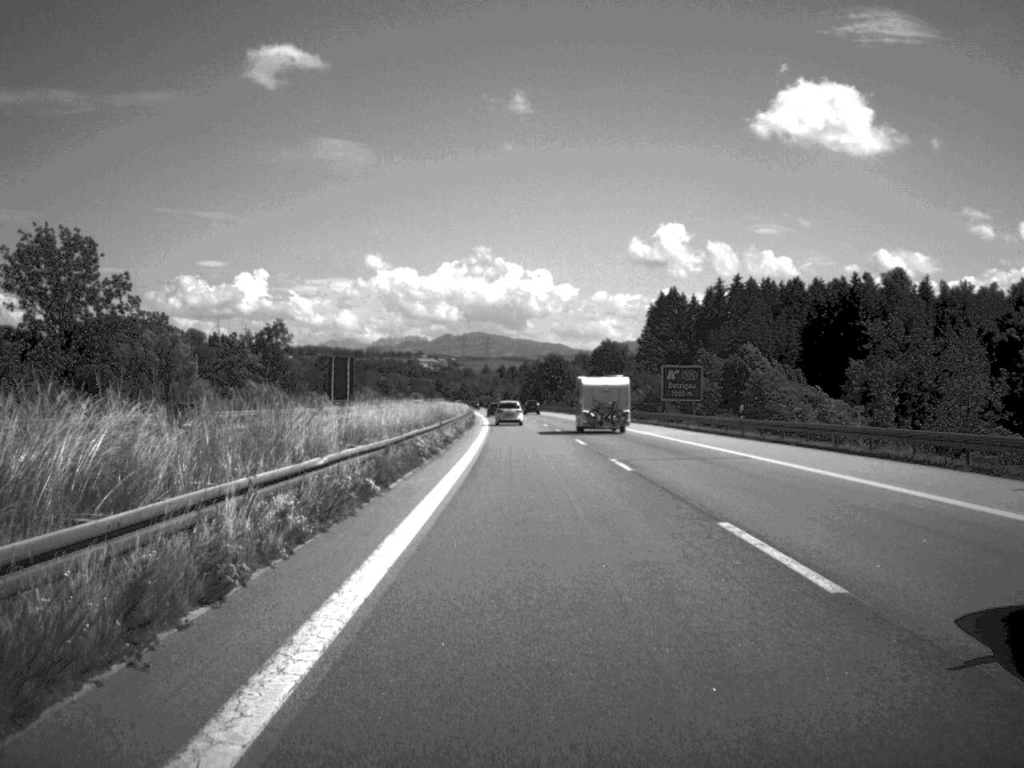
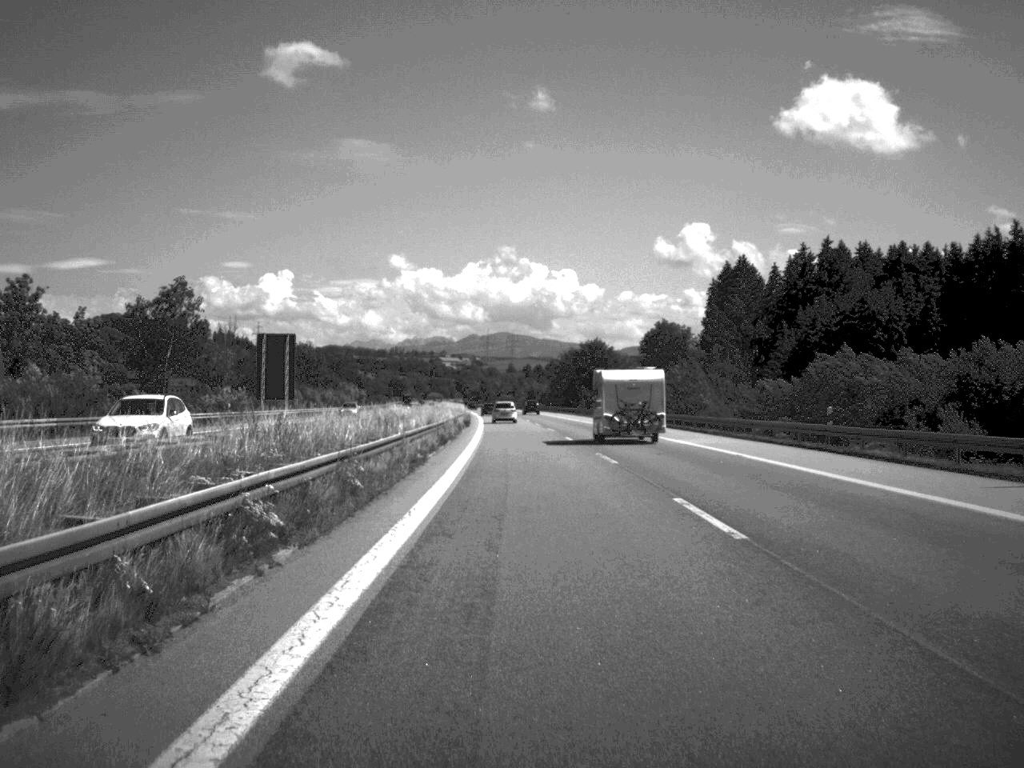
(-0.8, +66.8) m; -1°
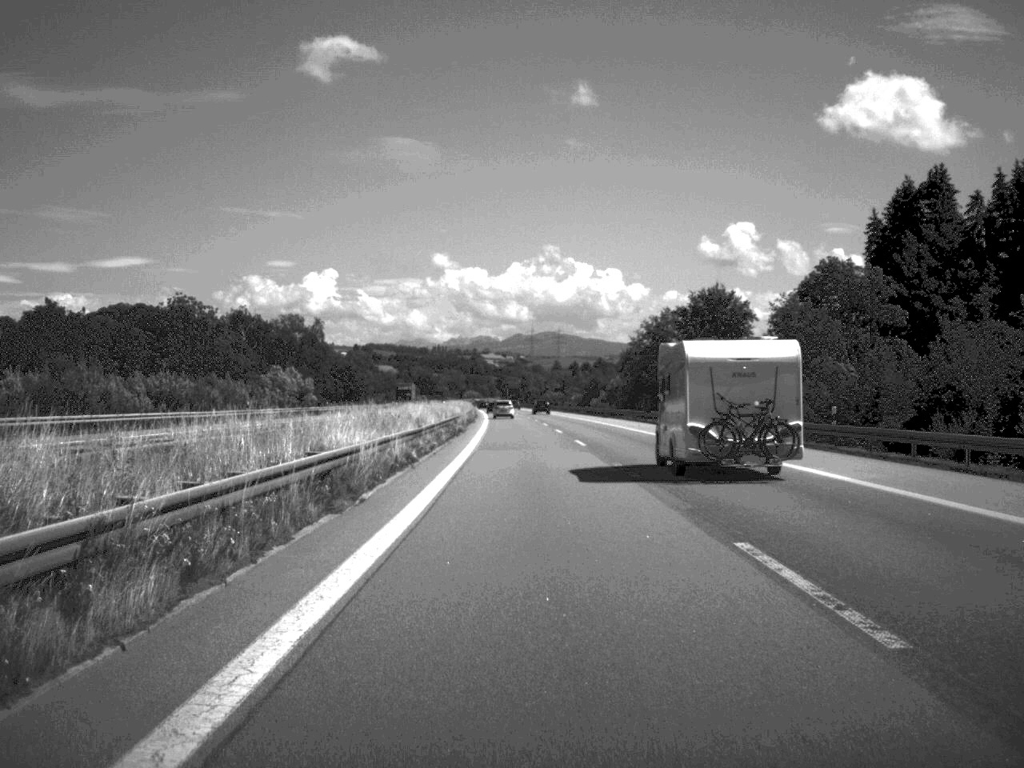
(-1.9, +94.9) m; -2°
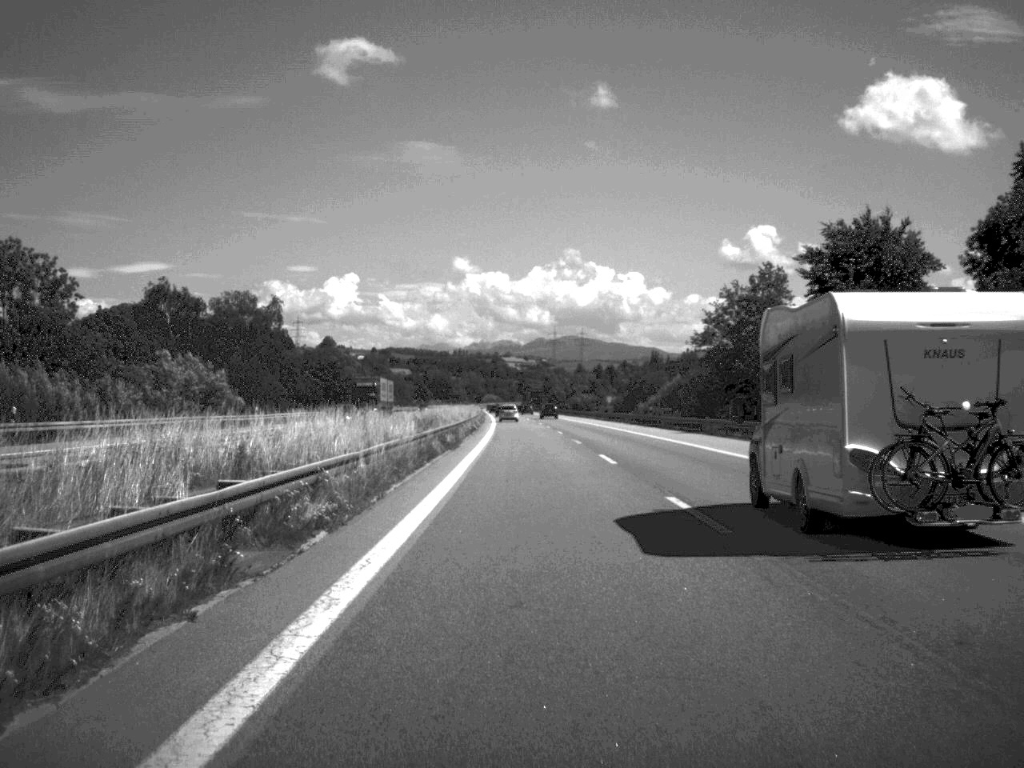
(-0.4, +46.0) m; -1°
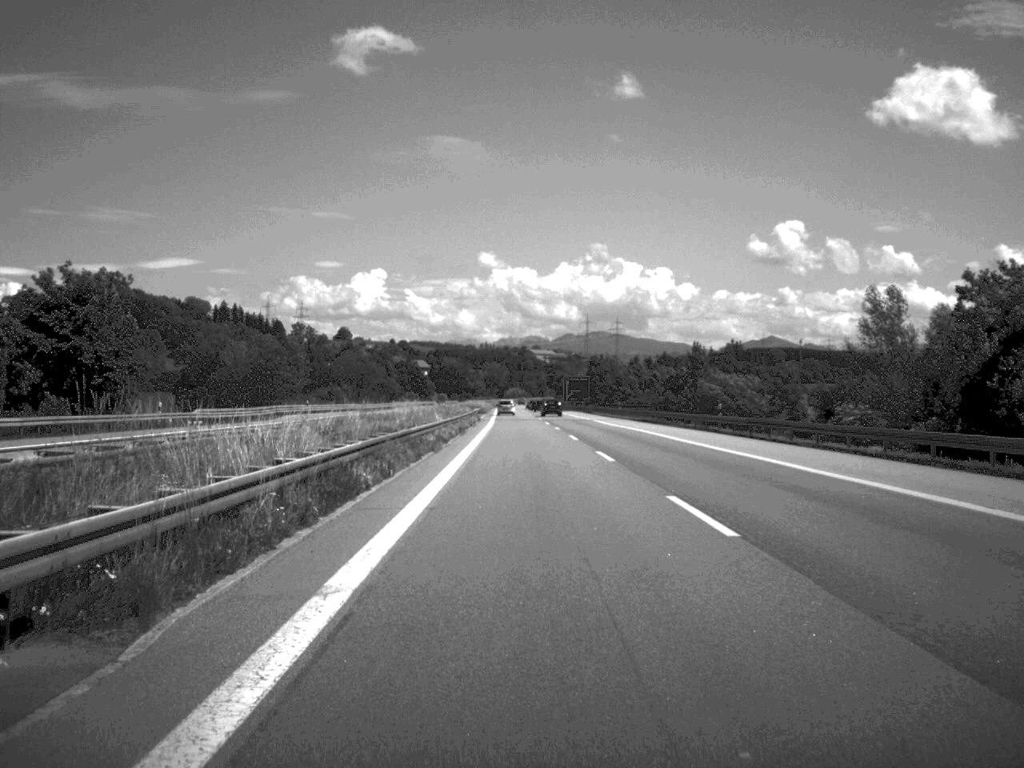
(-1.8, +124.7) m; -1°
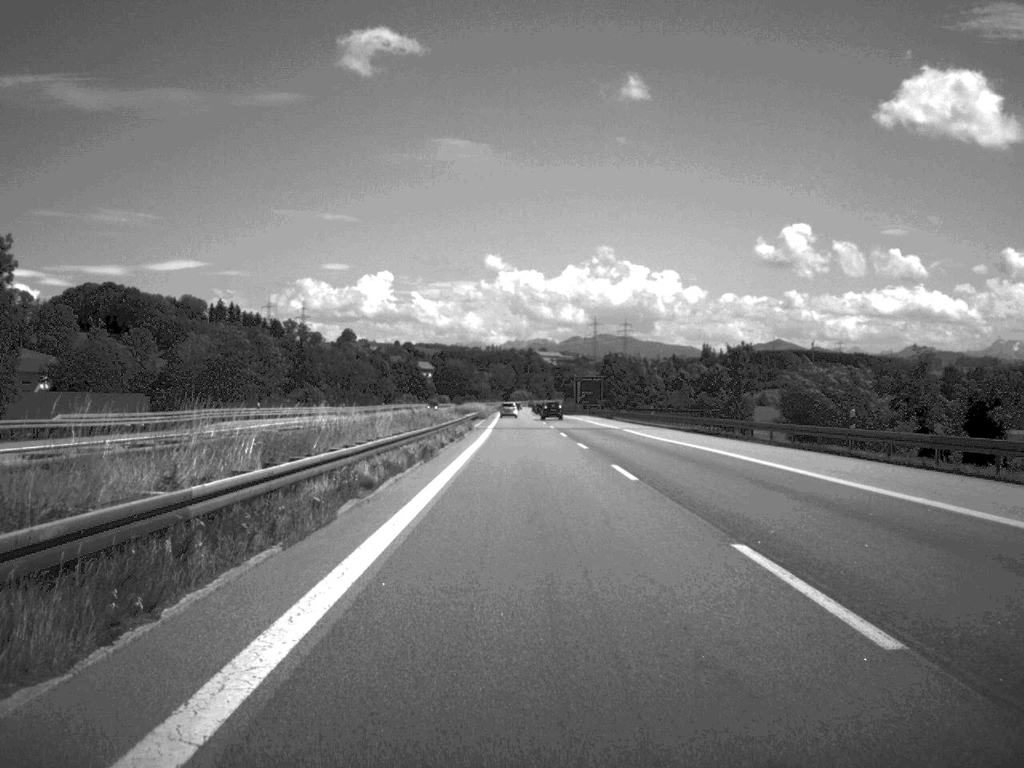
(-0.1, +24.1) m; 0°
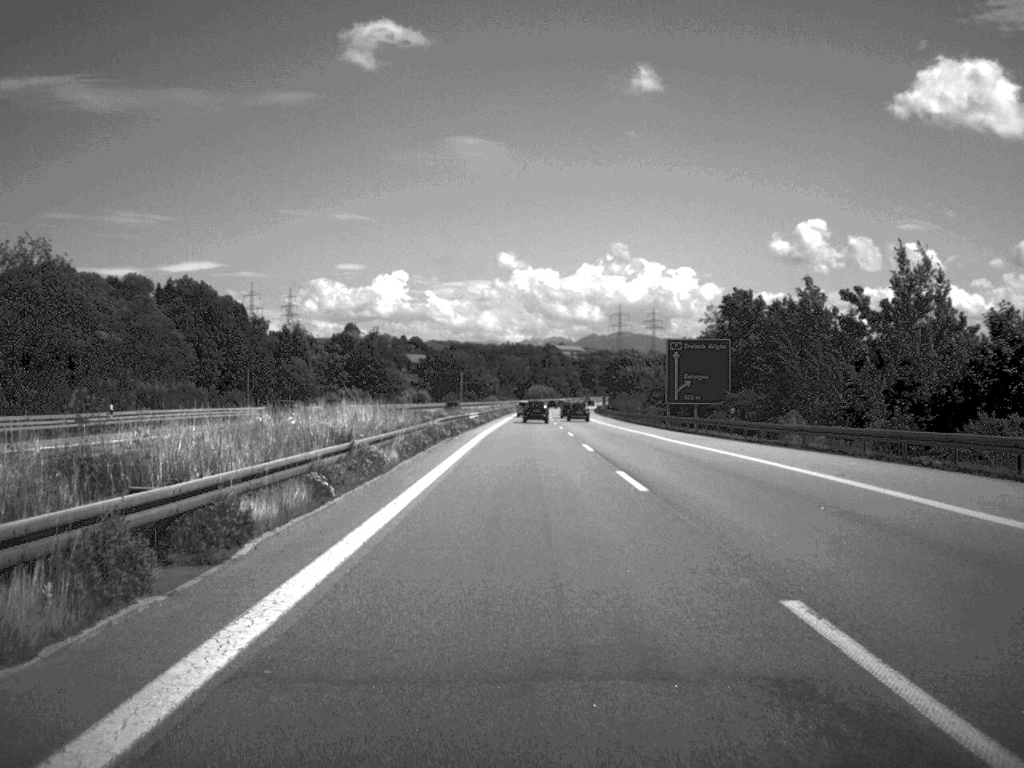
(-1.1, +128.1) m; -1°
